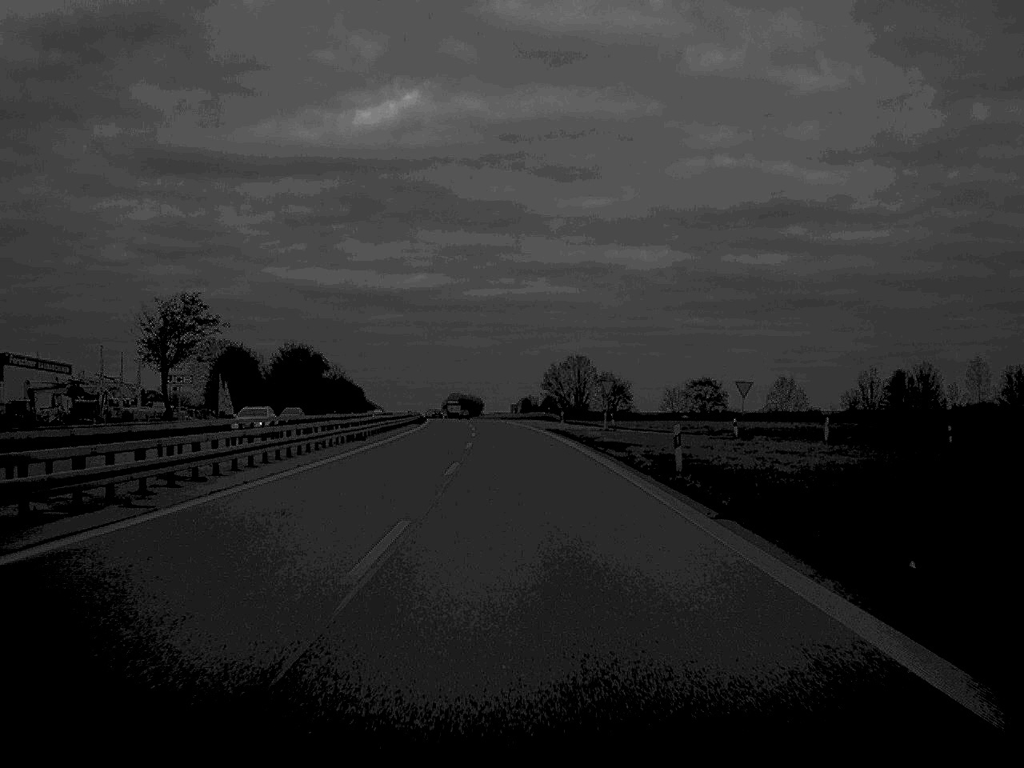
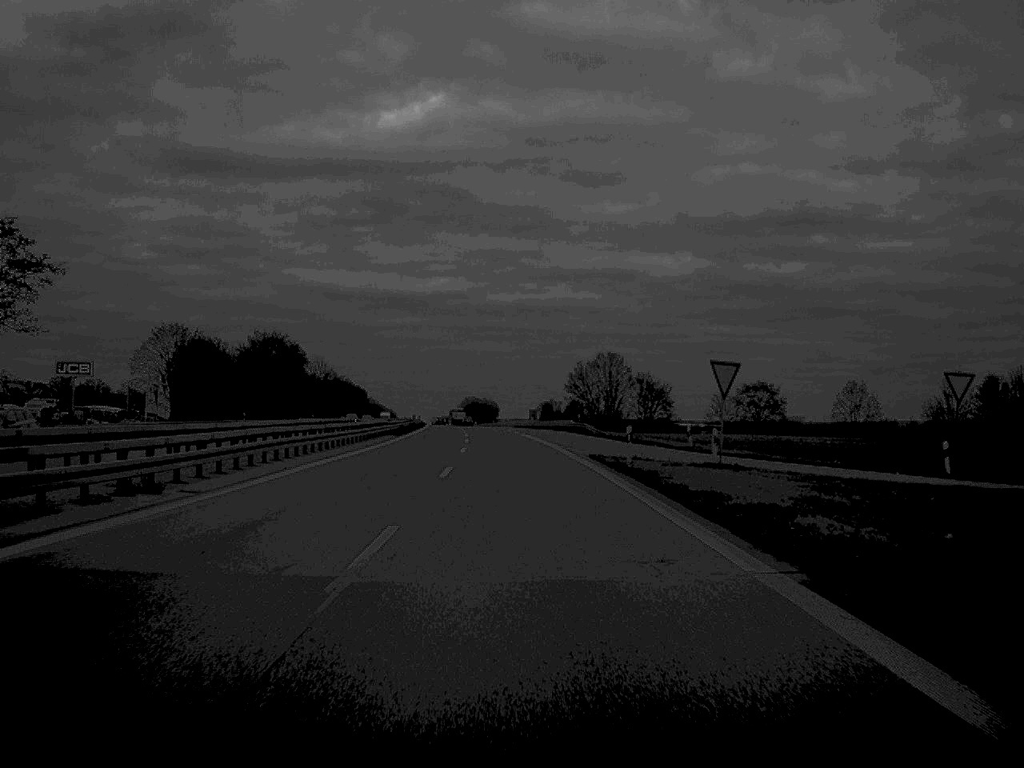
(-0.2, +34.9) m; -1°
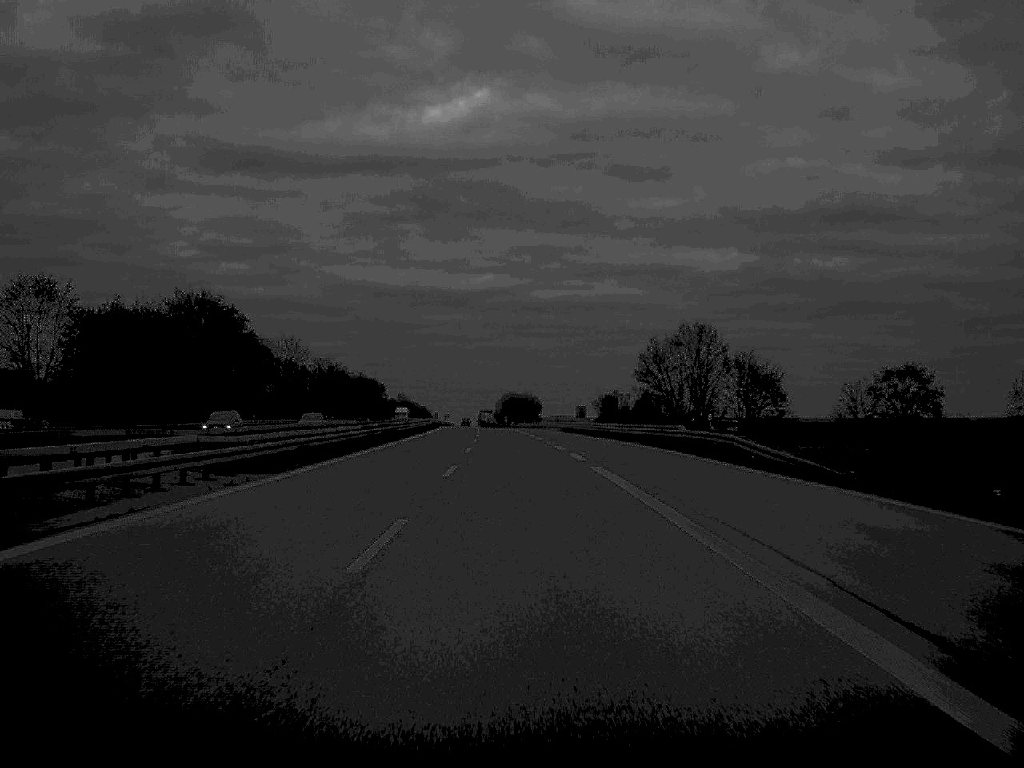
(-0.9, +54.0) m; -2°
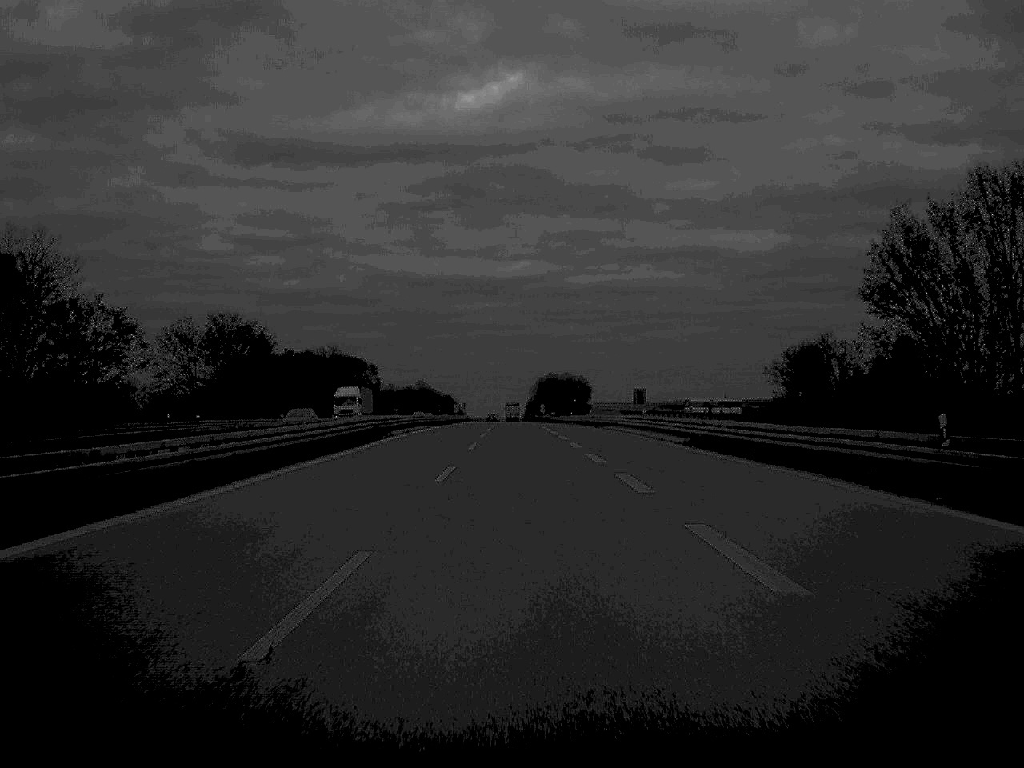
(-1.3, +78.1) m; -2°
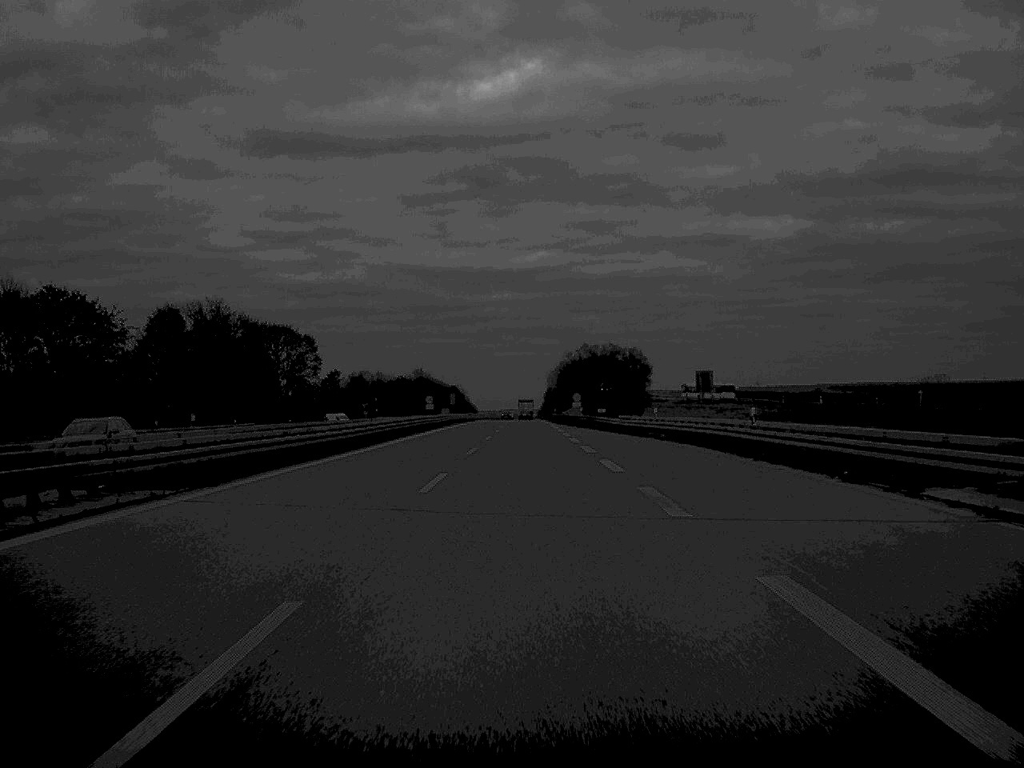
(-0.6, +76.7) m; -1°
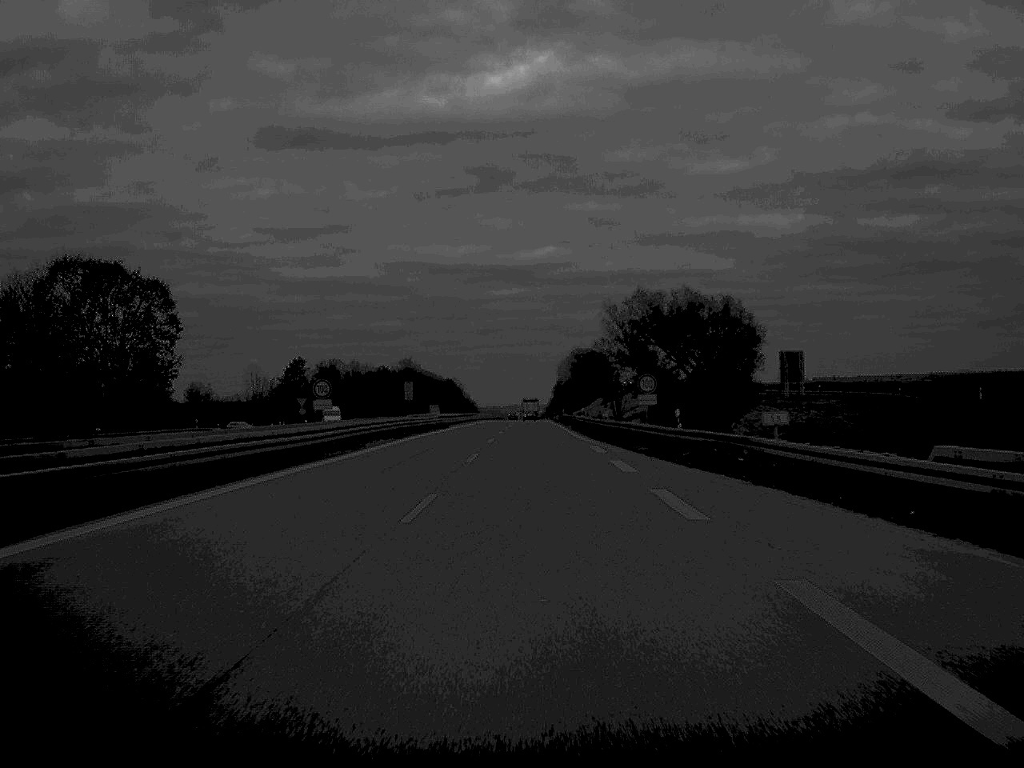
(-0.2, +59.0) m; 0°
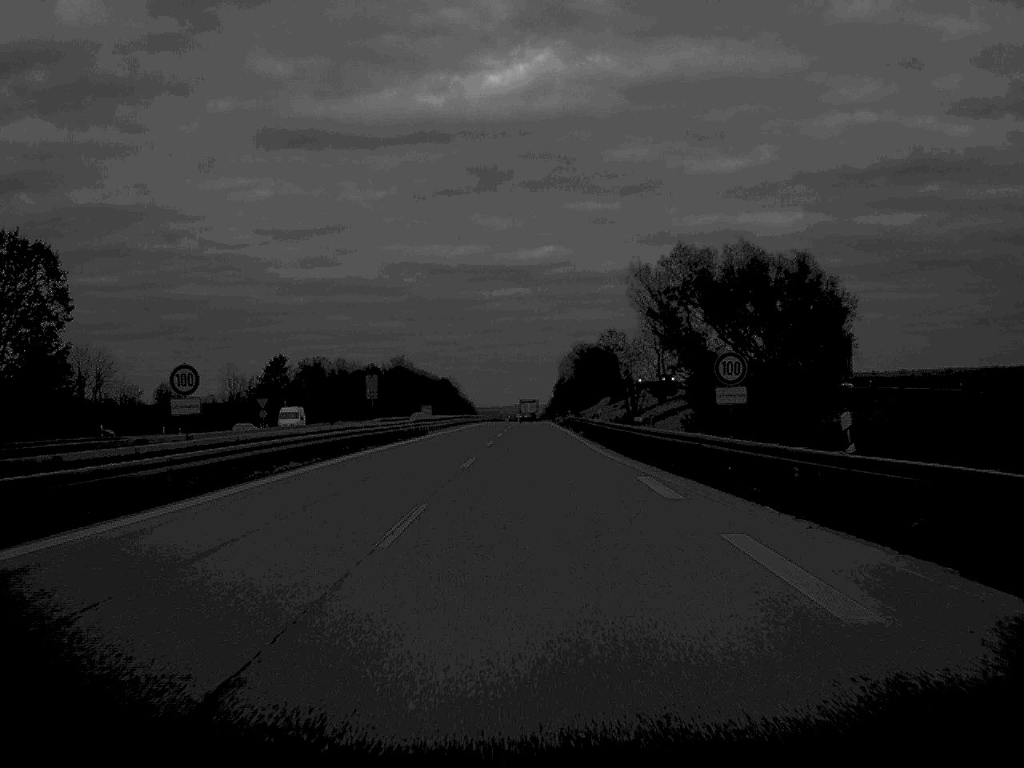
(0.0, +20.6) m; 0°
